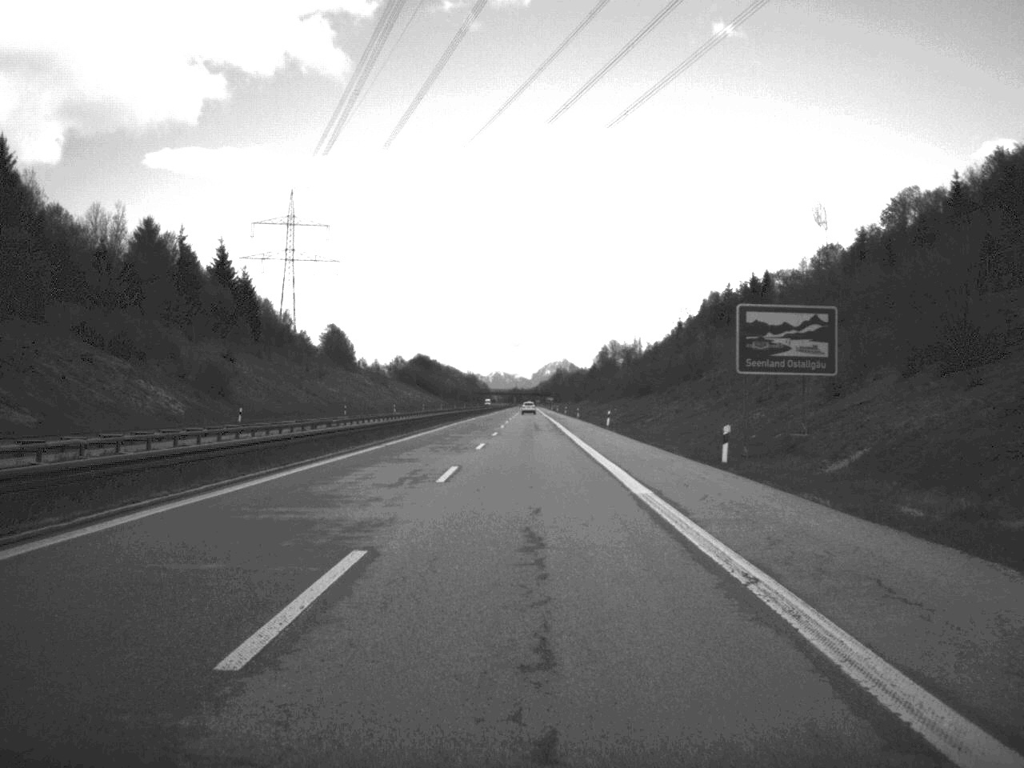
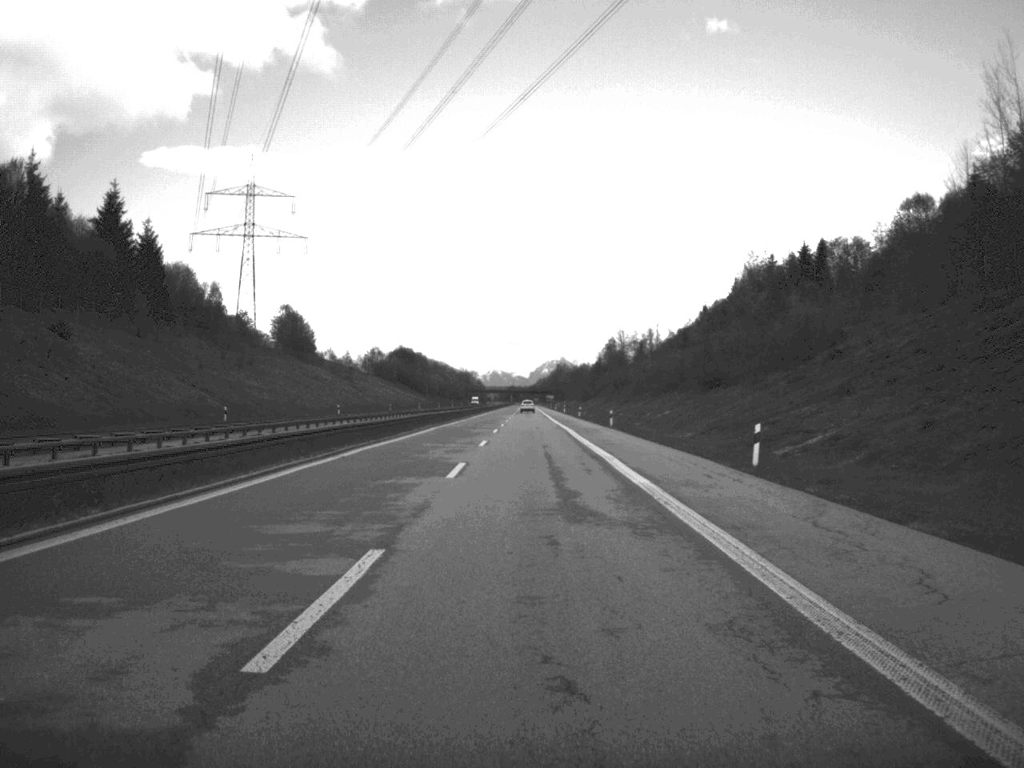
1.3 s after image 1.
(0.0, +52.9) m; 0°
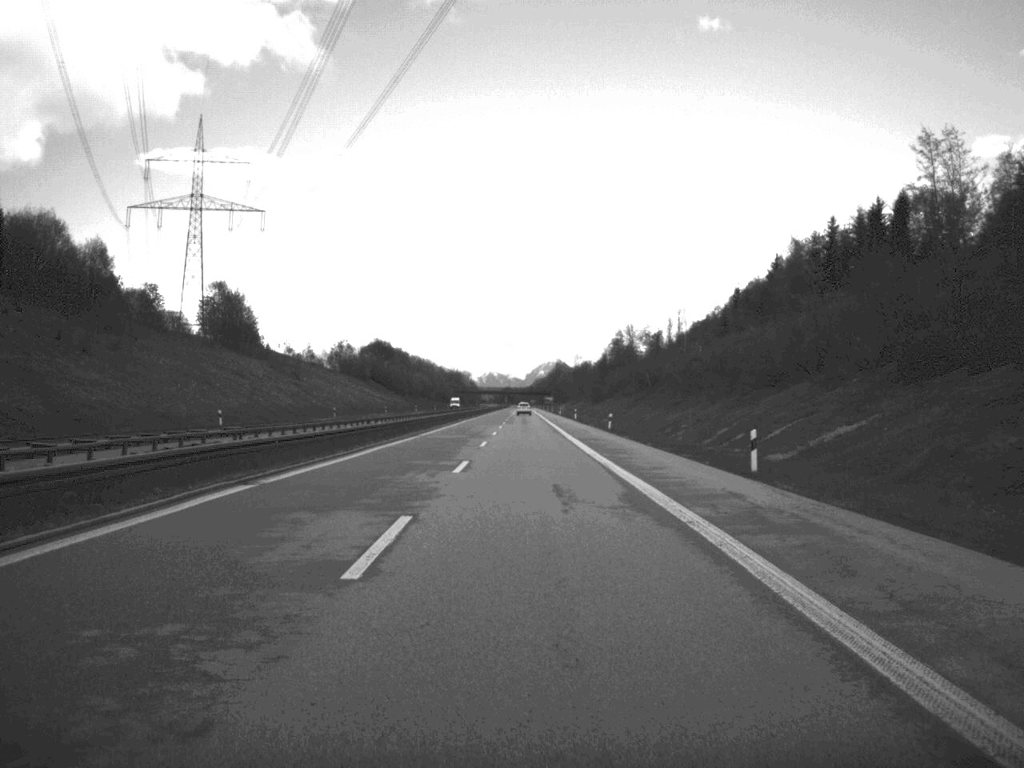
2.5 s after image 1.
(0.0, +49.4) m; 0°
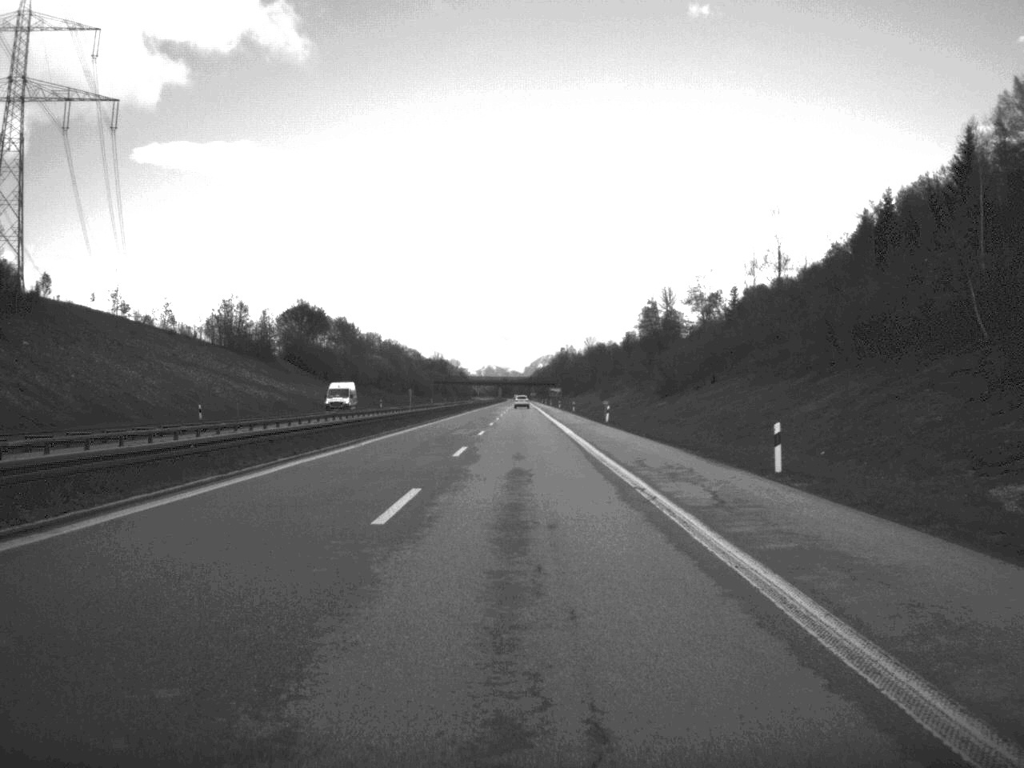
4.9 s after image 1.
(0.0, +101.9) m; 0°
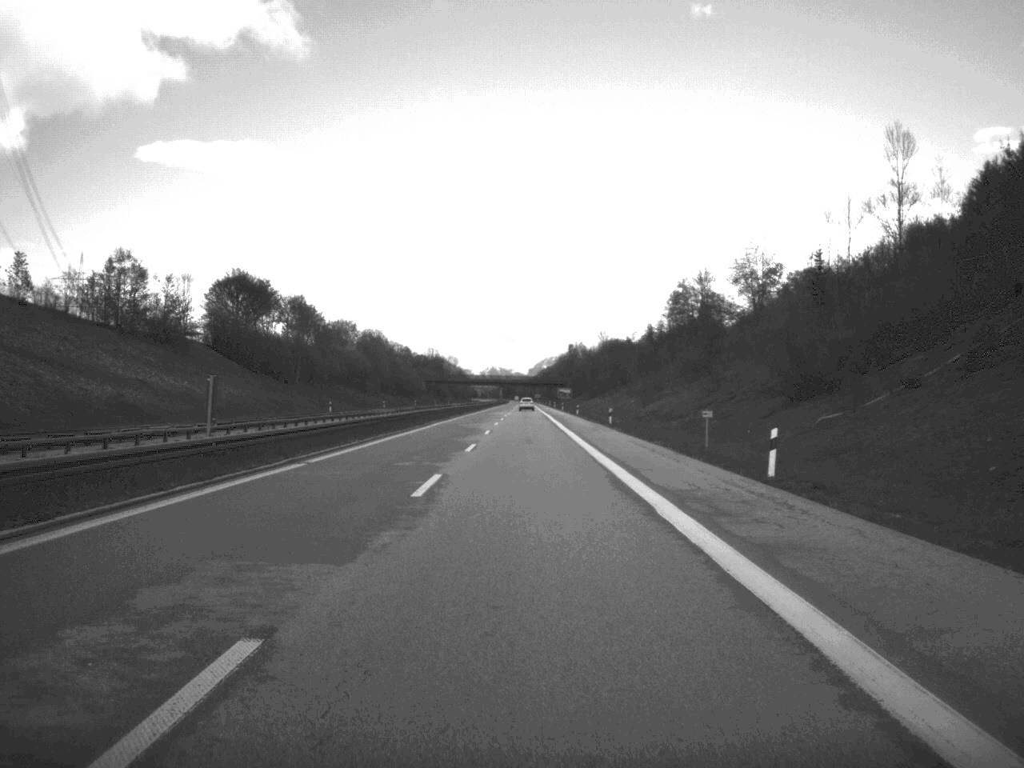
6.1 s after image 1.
(-0.1, +48.4) m; 0°
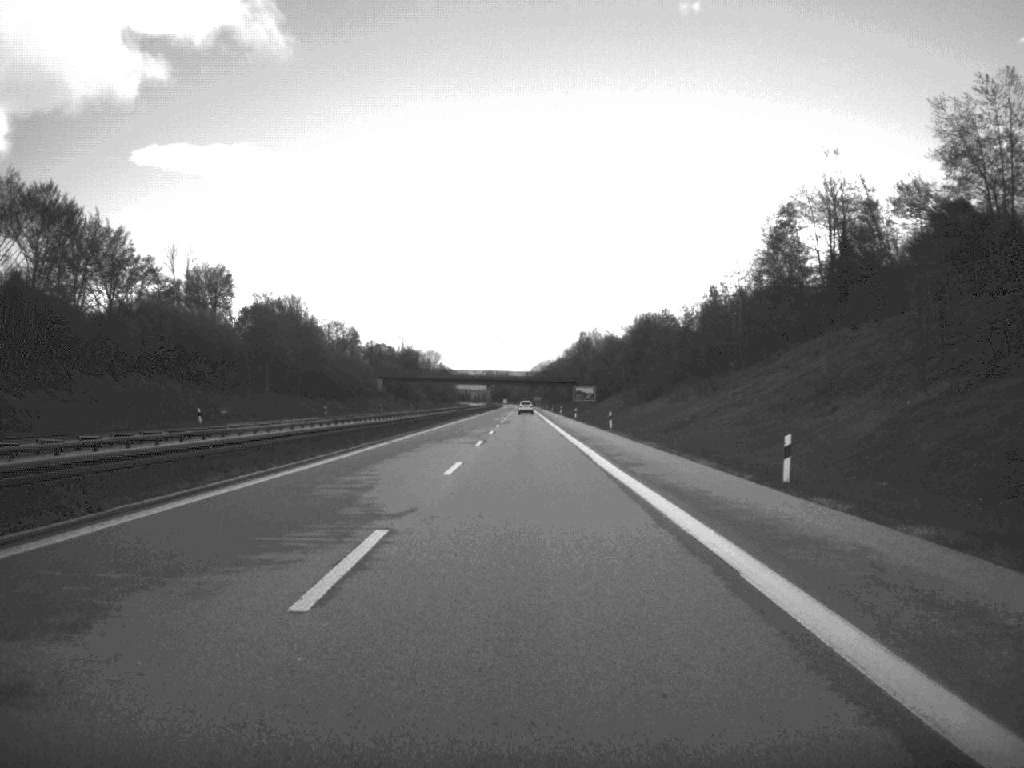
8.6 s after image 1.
(-0.1, +98.9) m; 0°
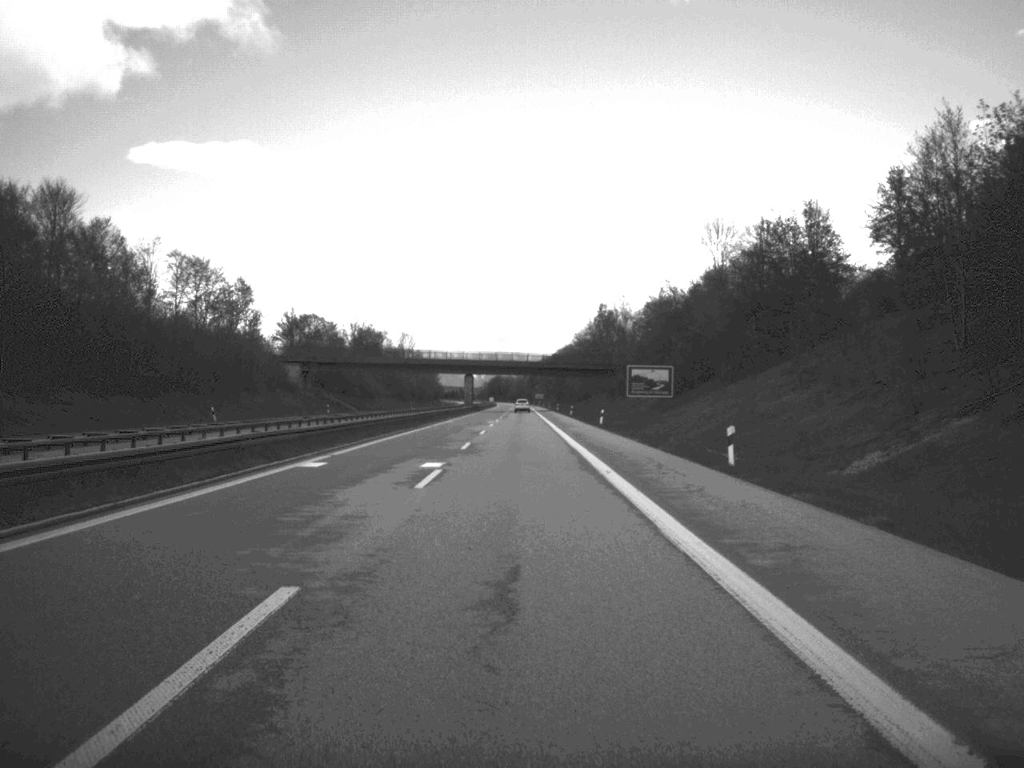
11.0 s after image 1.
(0.0, +93.3) m; 0°
